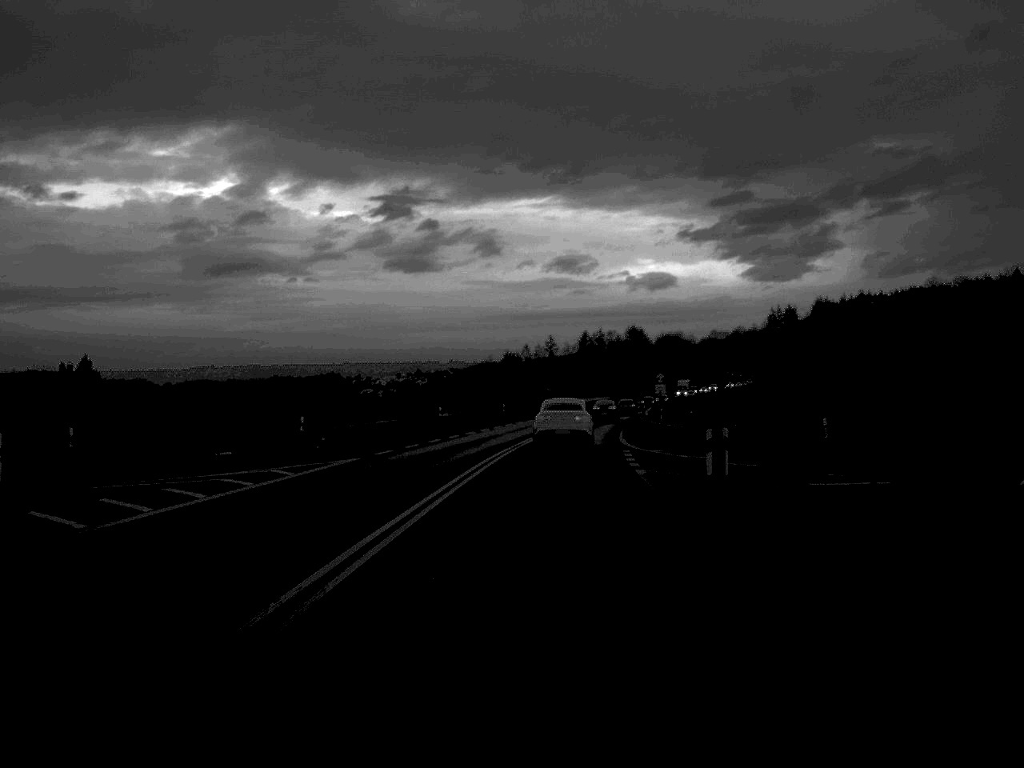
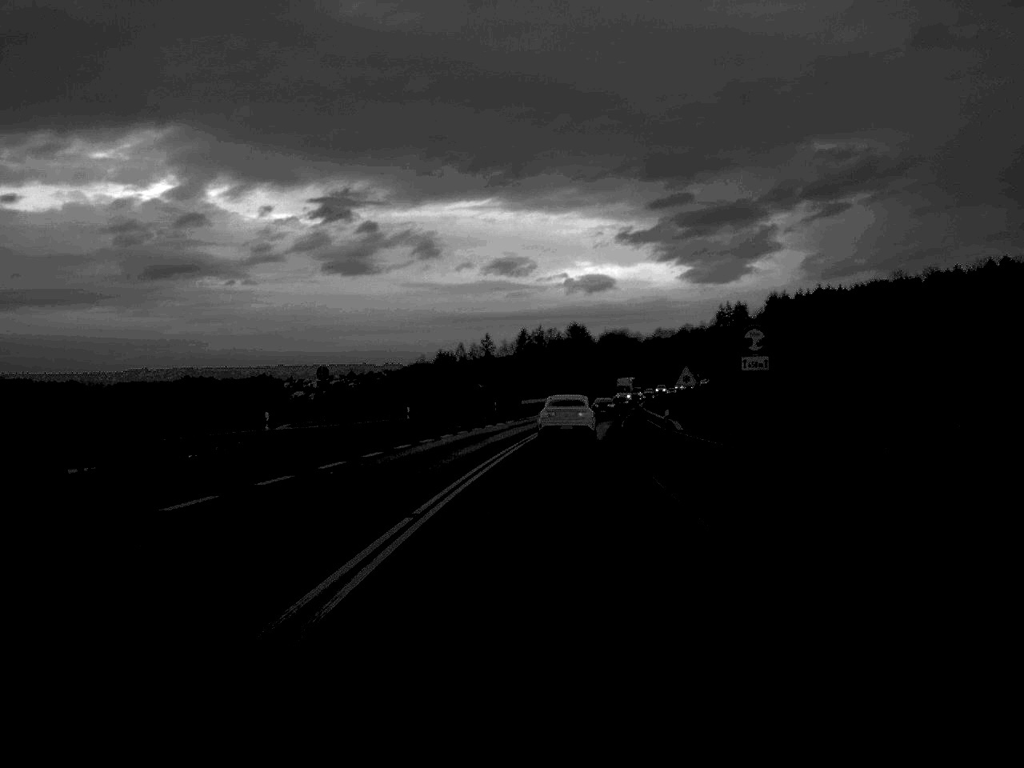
(+1.0, +39.3) m; +3°
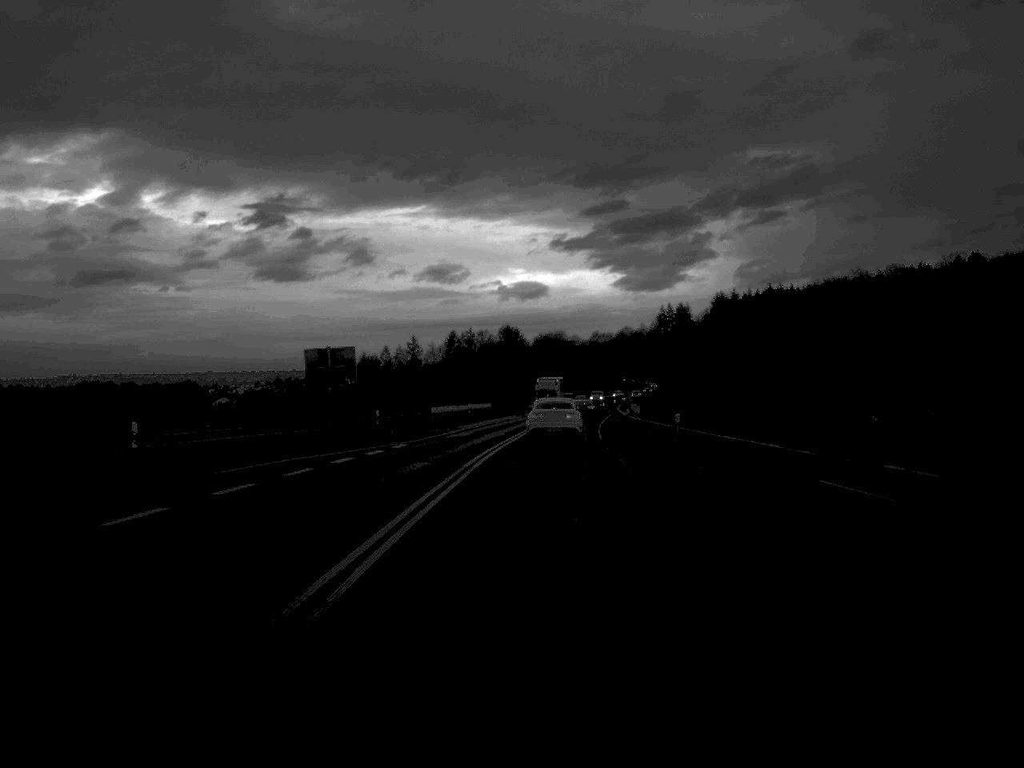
(+1.0, +37.9) m; +3°
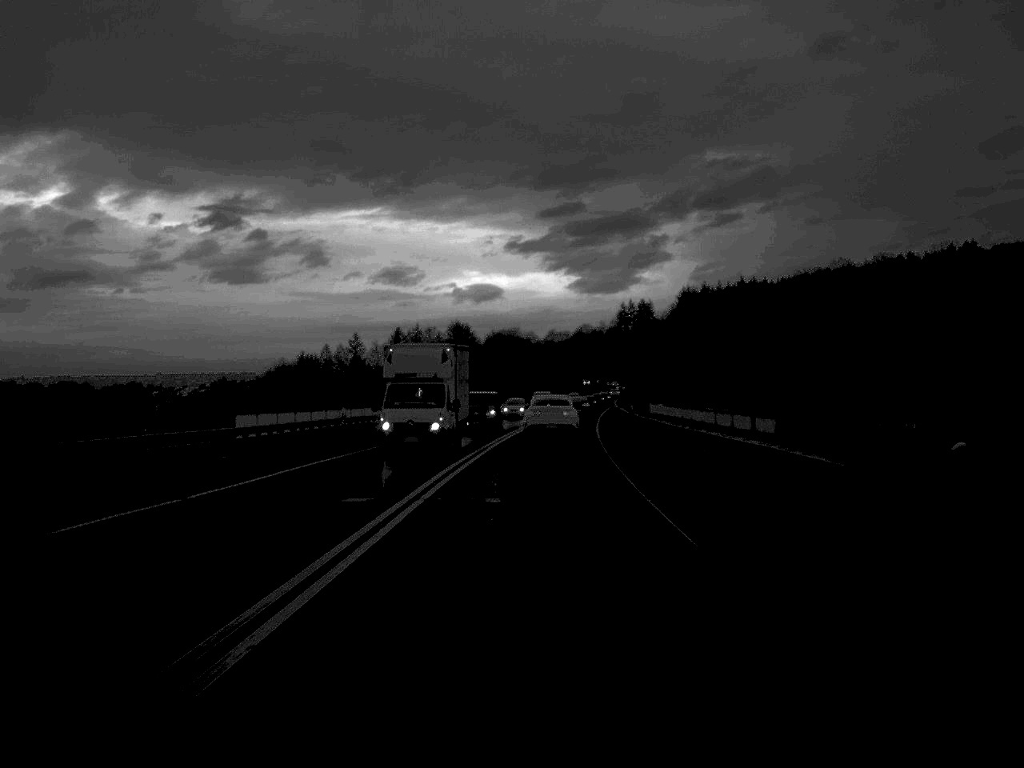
(+0.8, +40.9) m; +2°
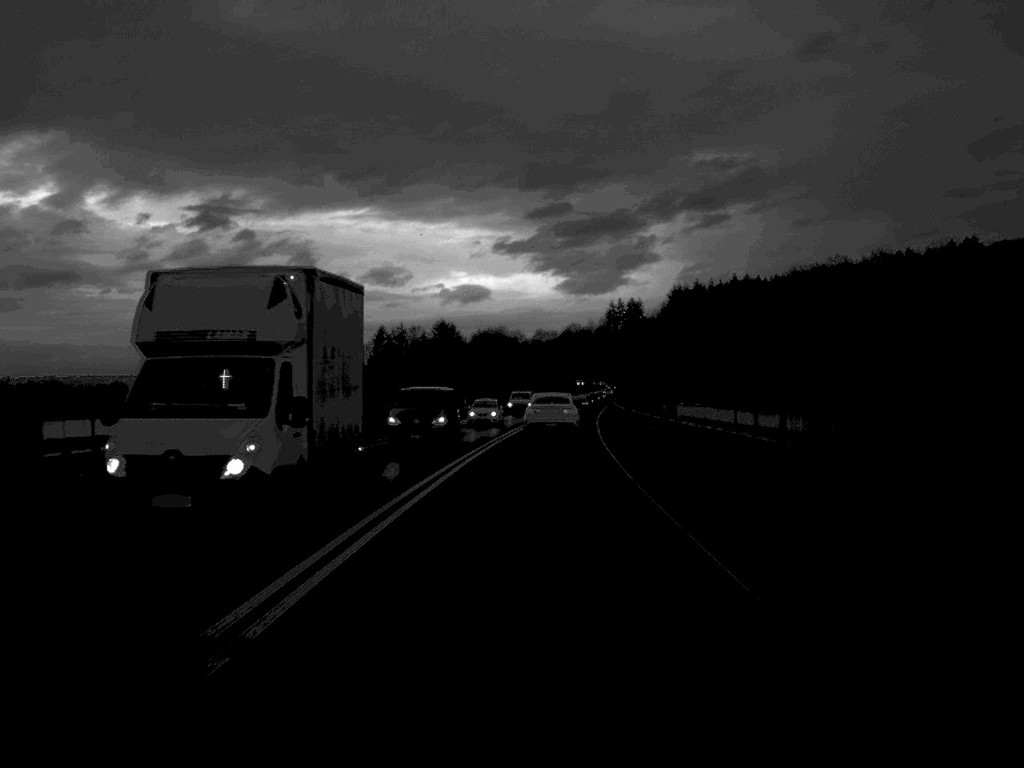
(+0.1, +12.8) m; +1°
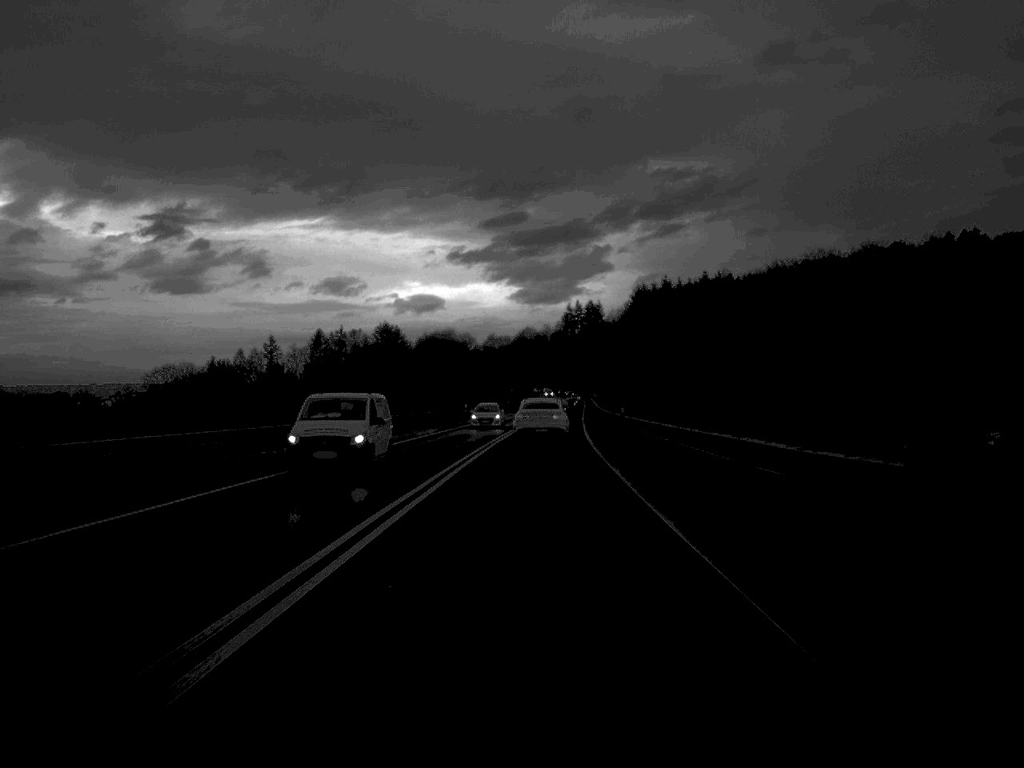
(+0.8, +41.4) m; +2°
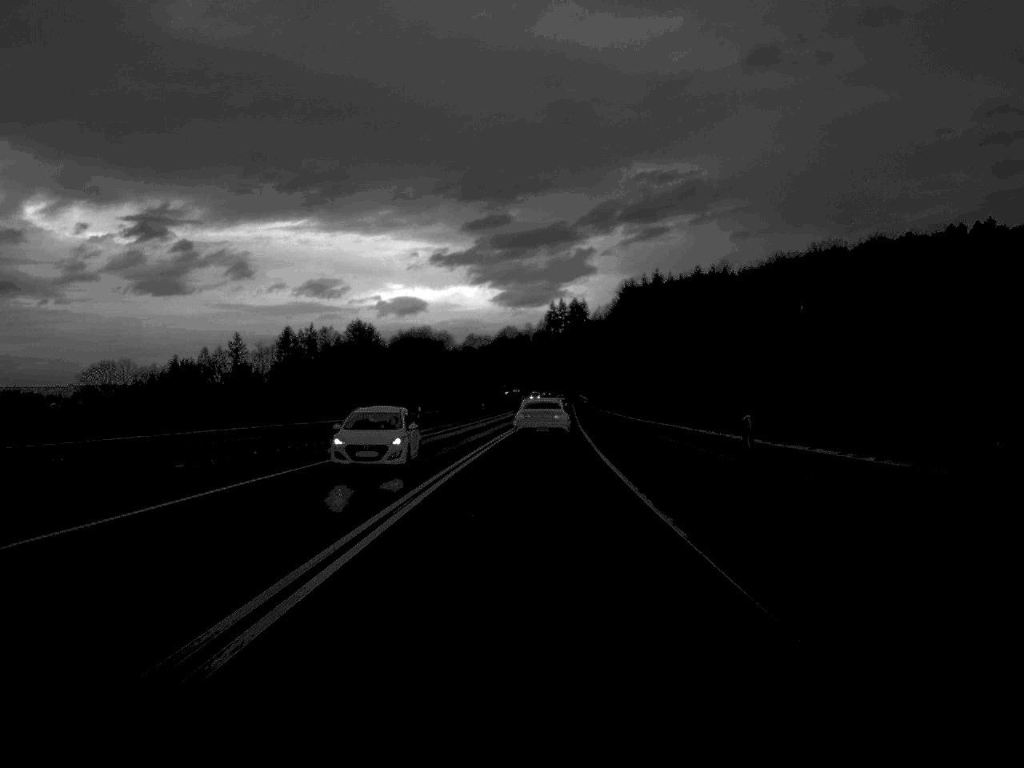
(+0.2, +26.2) m; +1°
